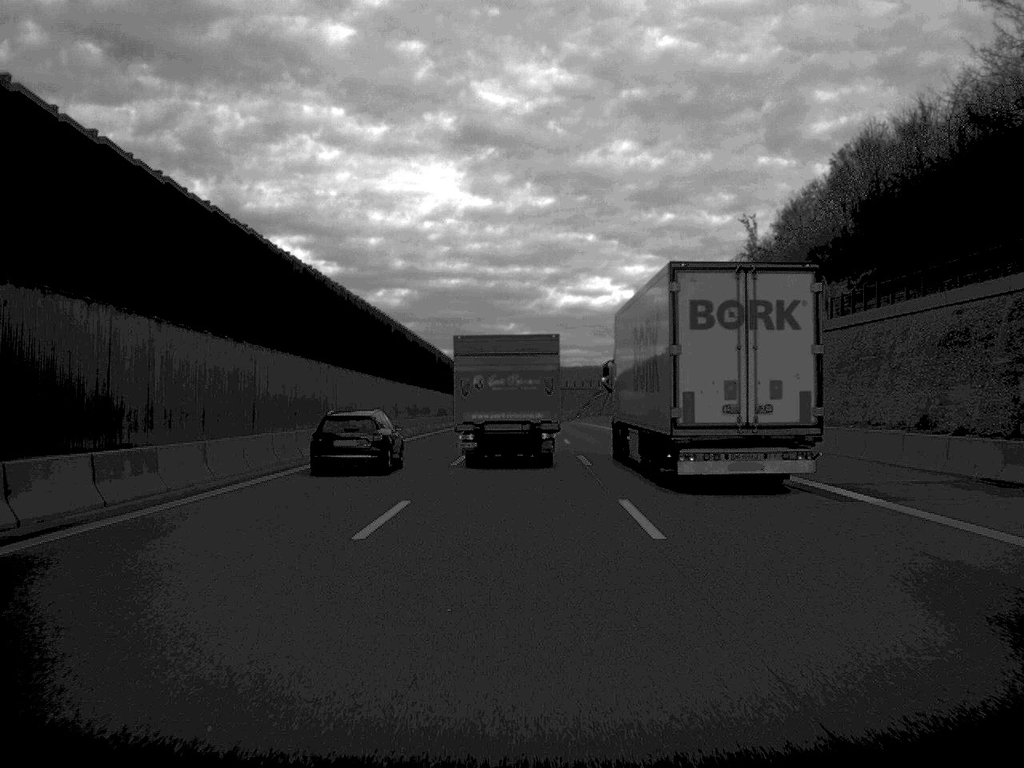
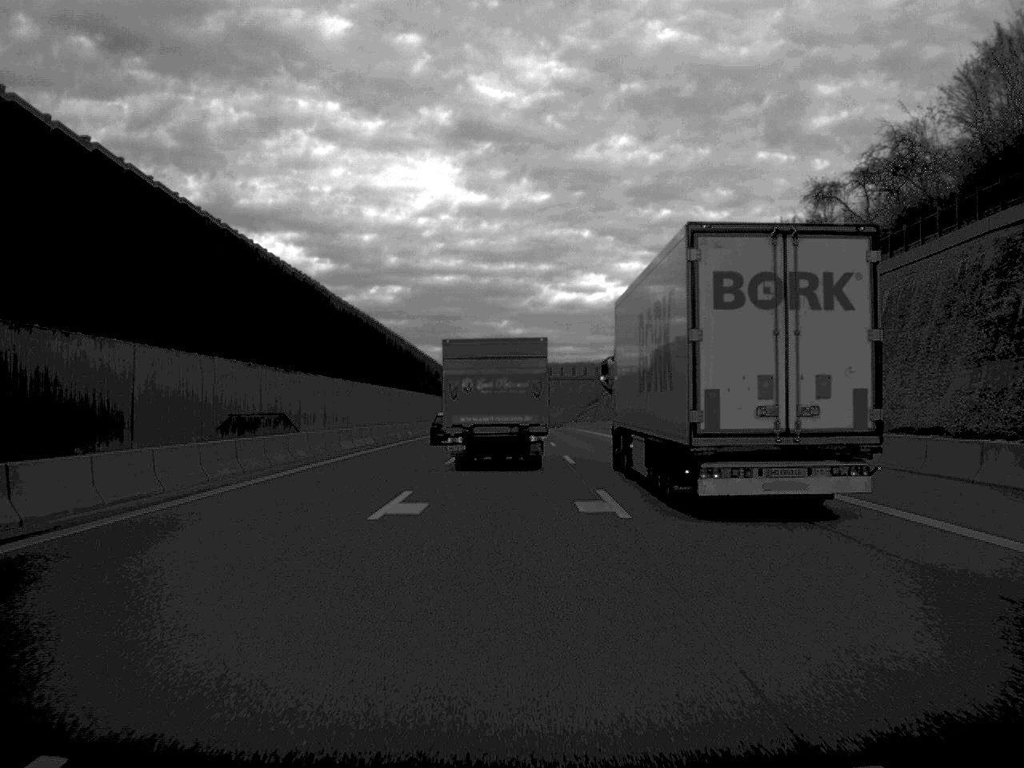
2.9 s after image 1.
(+0.3, +69.8) m; 0°
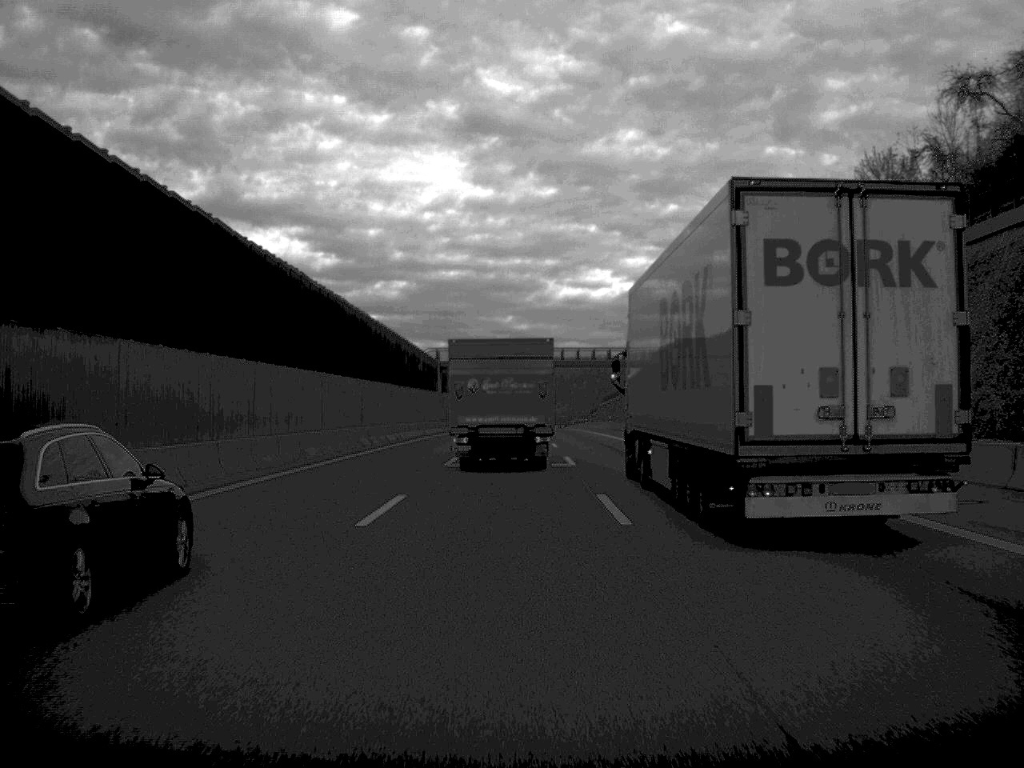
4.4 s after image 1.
(-0.1, +36.8) m; 0°
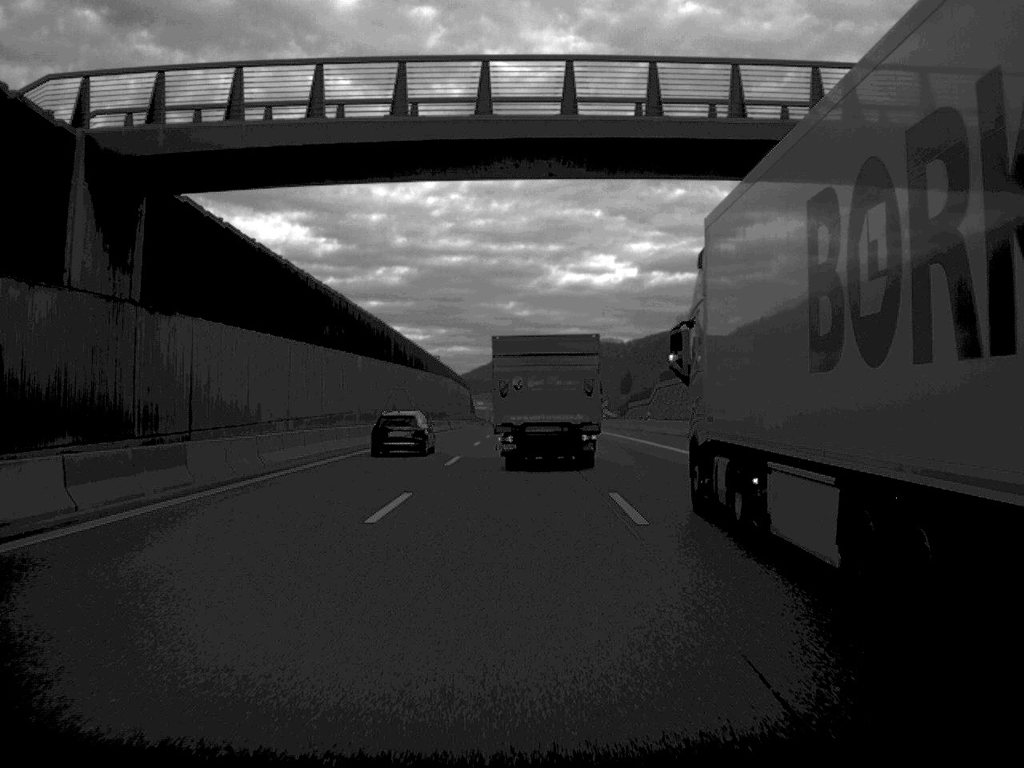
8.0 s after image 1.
(-0.3, +90.9) m; 0°
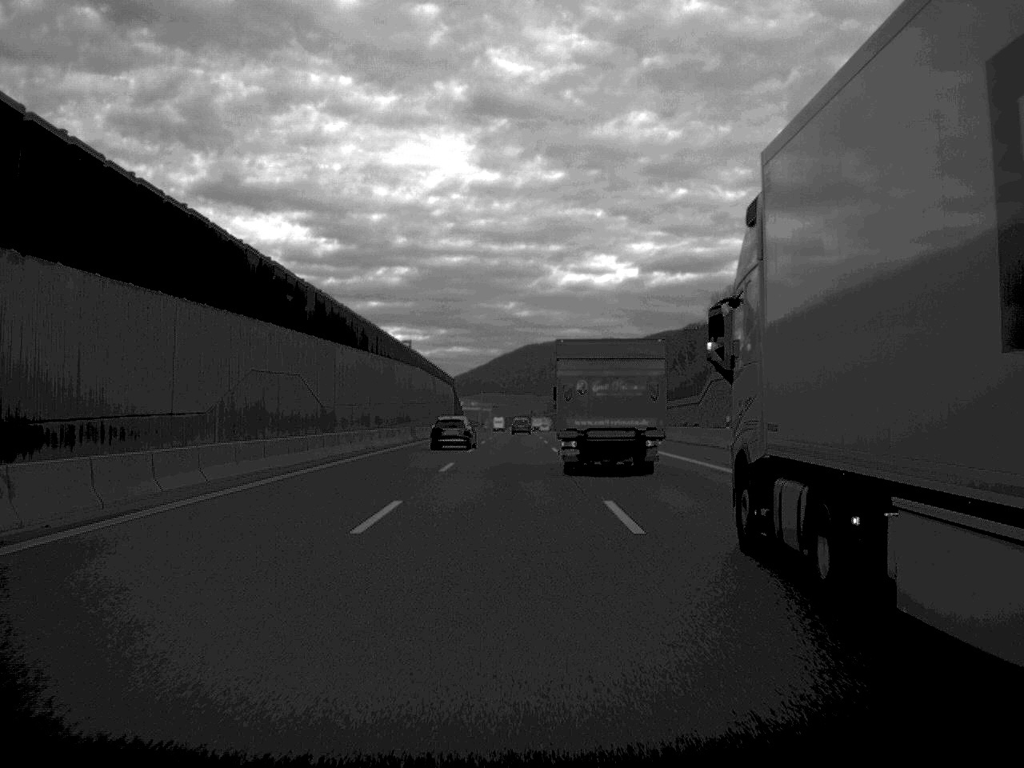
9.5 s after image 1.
(0.0, +36.7) m; 0°
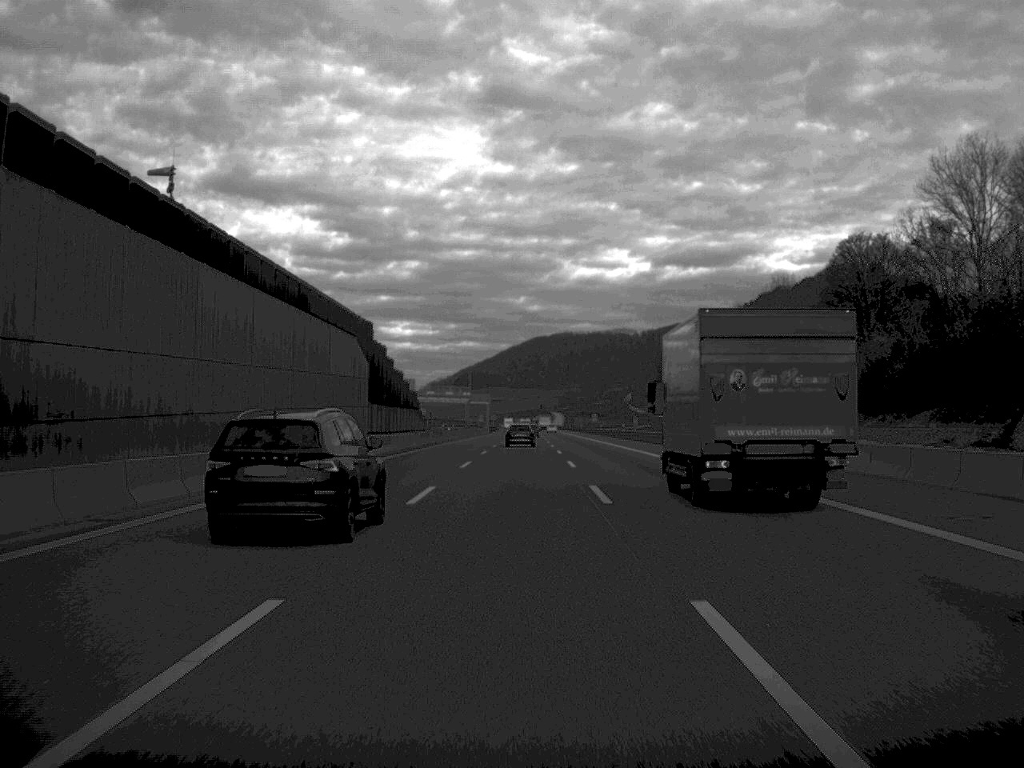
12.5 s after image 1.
(-0.3, +84.0) m; 0°
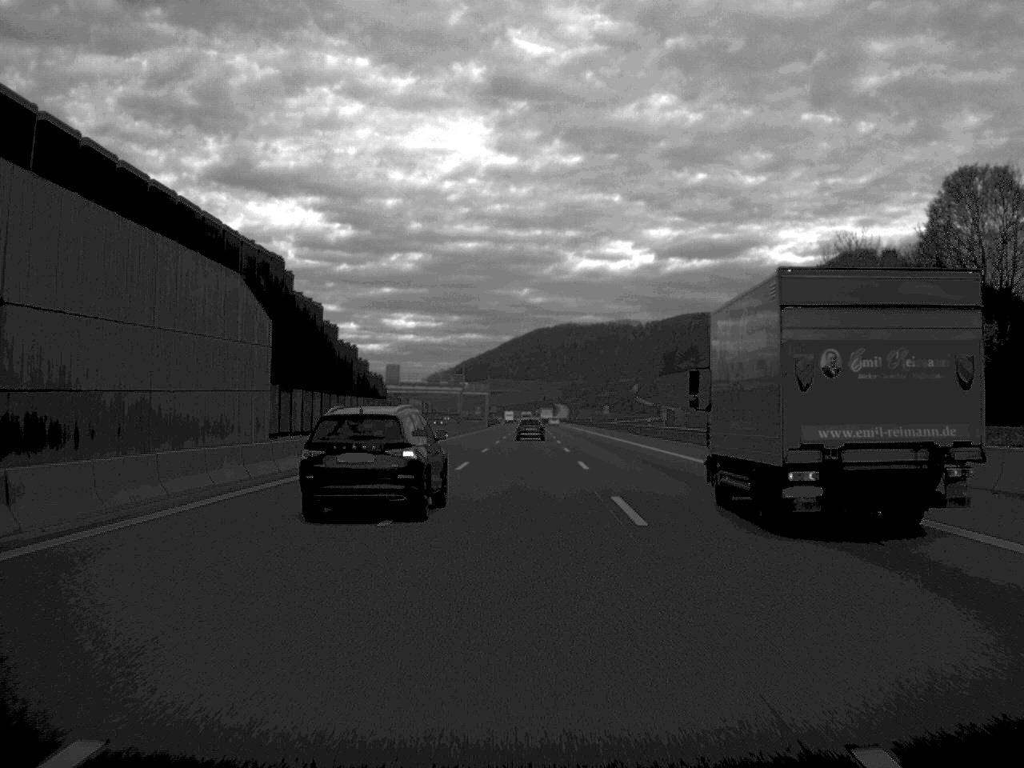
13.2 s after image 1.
(0.0, +22.5) m; 0°
